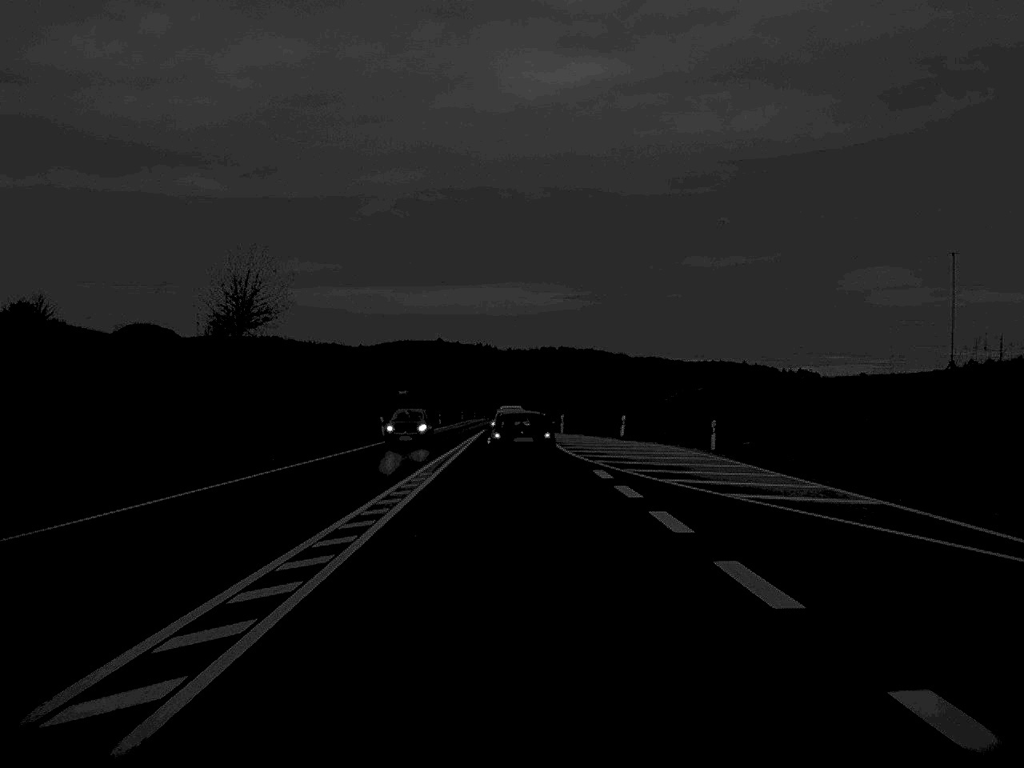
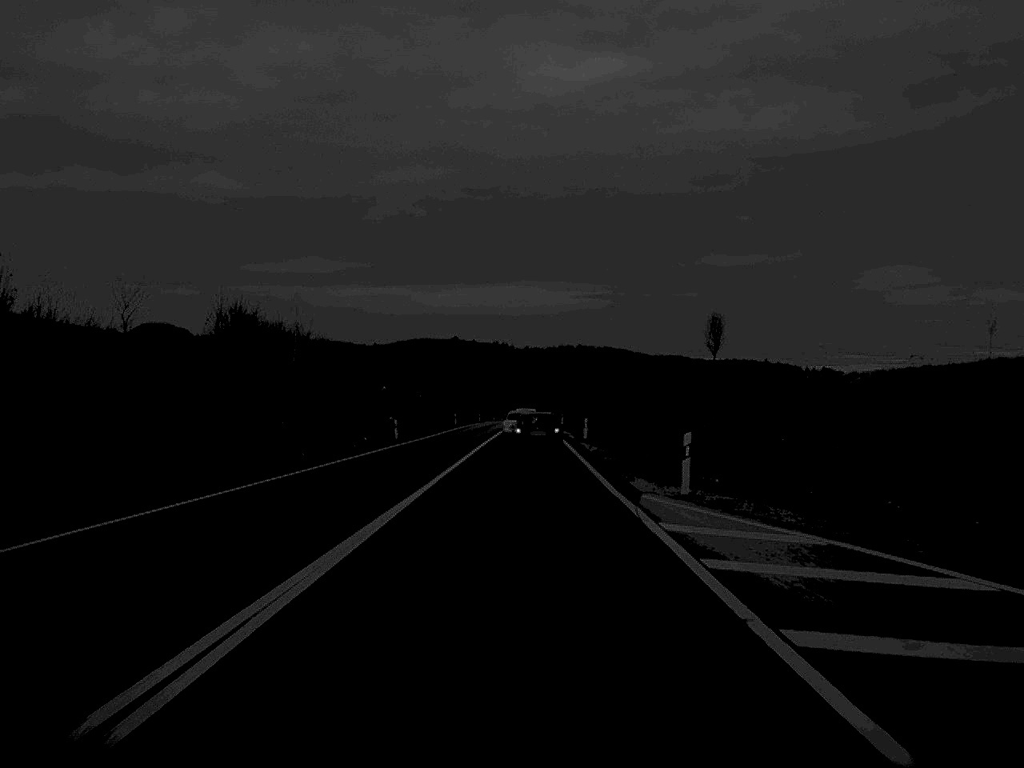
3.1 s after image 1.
(-0.4, +51.7) m; -1°
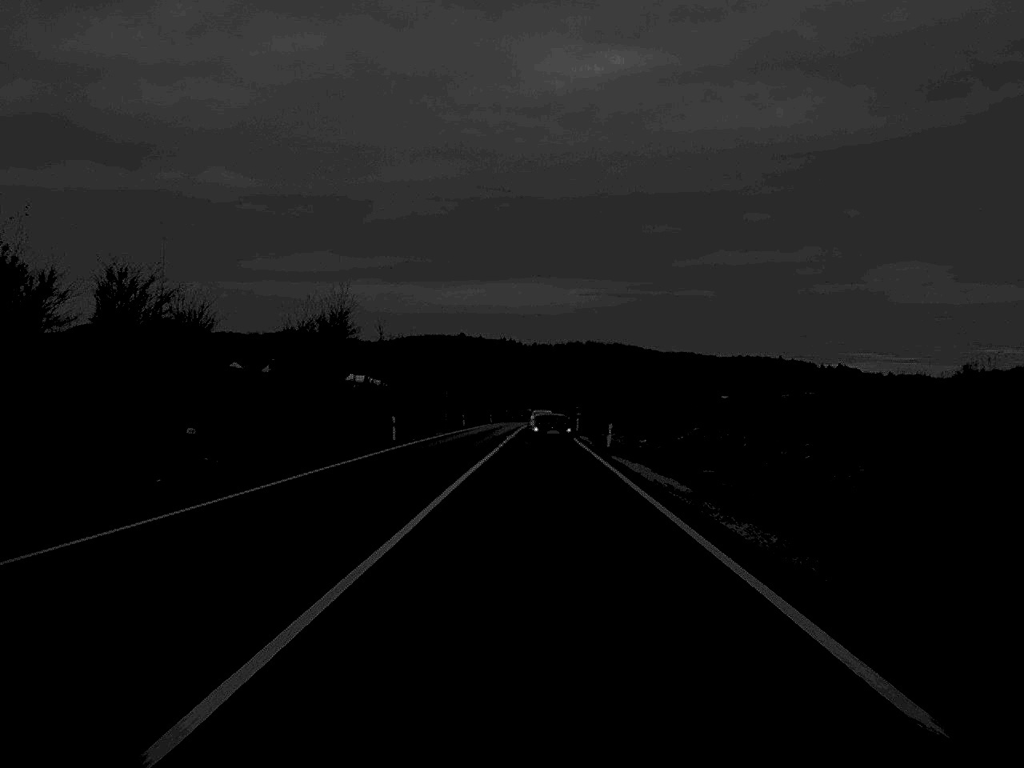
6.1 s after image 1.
(-0.1, +57.4) m; 0°
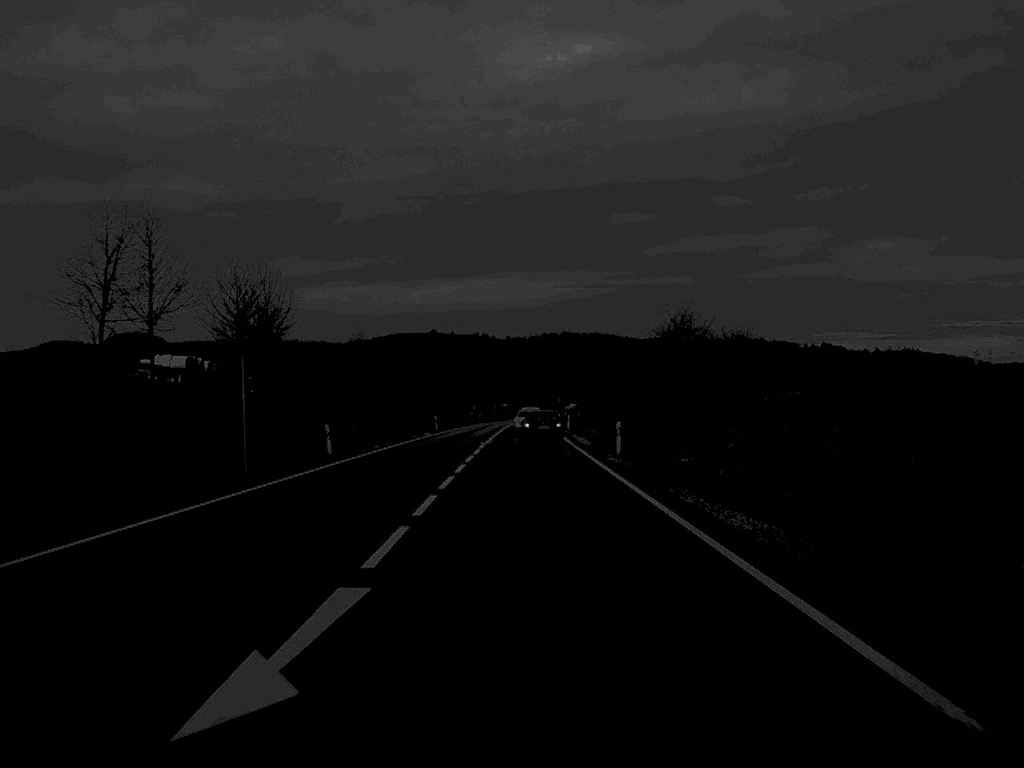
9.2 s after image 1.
(+0.6, +64.3) m; +1°
